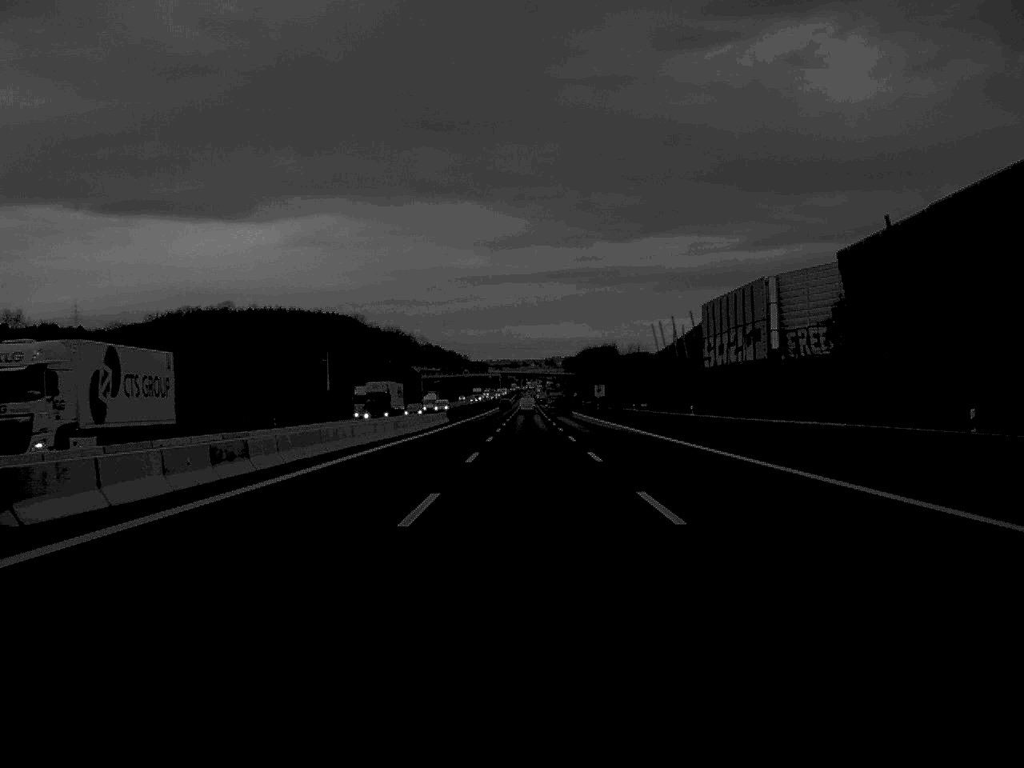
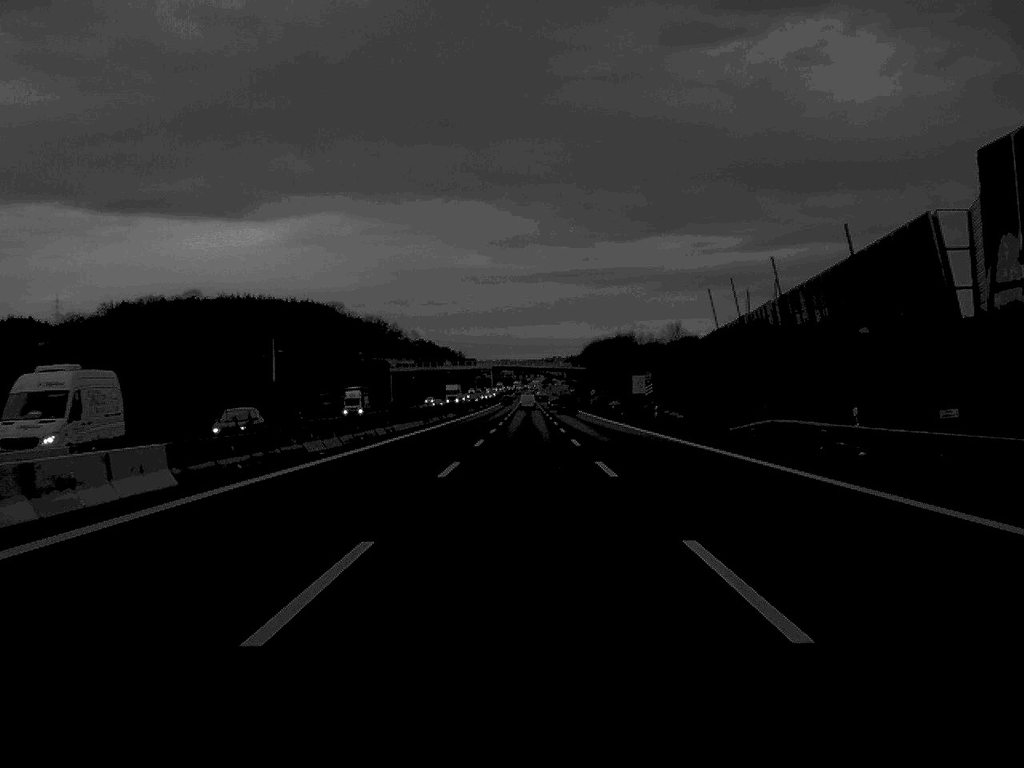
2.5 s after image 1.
(+0.2, +79.6) m; 0°
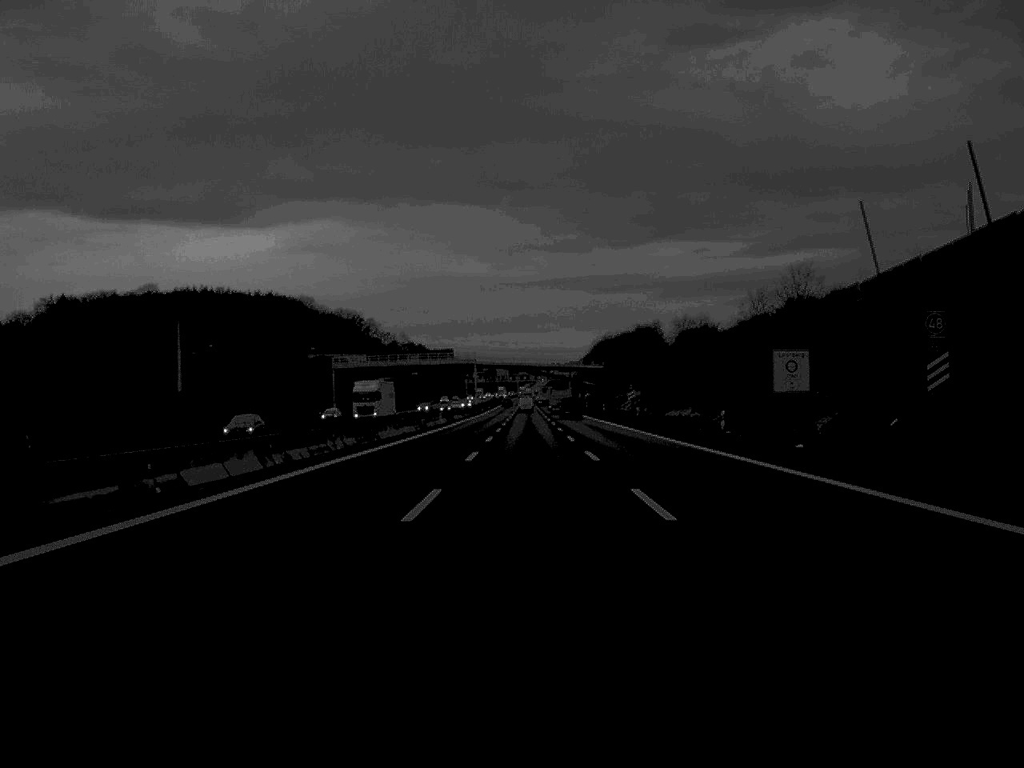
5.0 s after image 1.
(0.0, +80.4) m; 0°
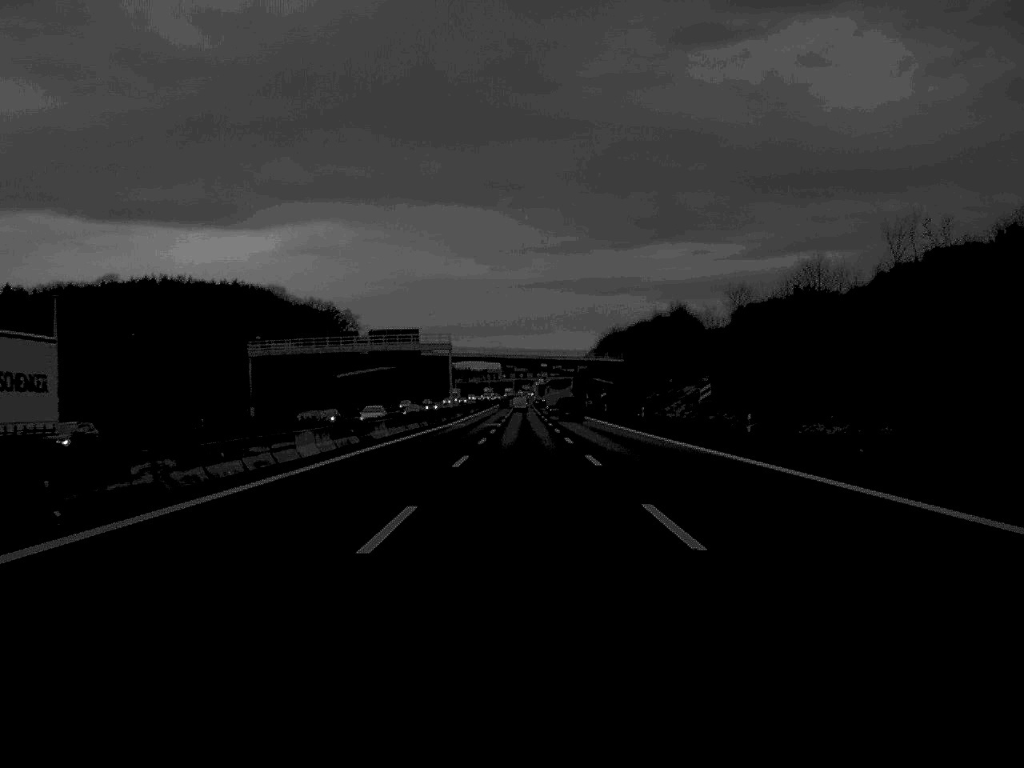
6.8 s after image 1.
(+0.1, +57.1) m; 0°
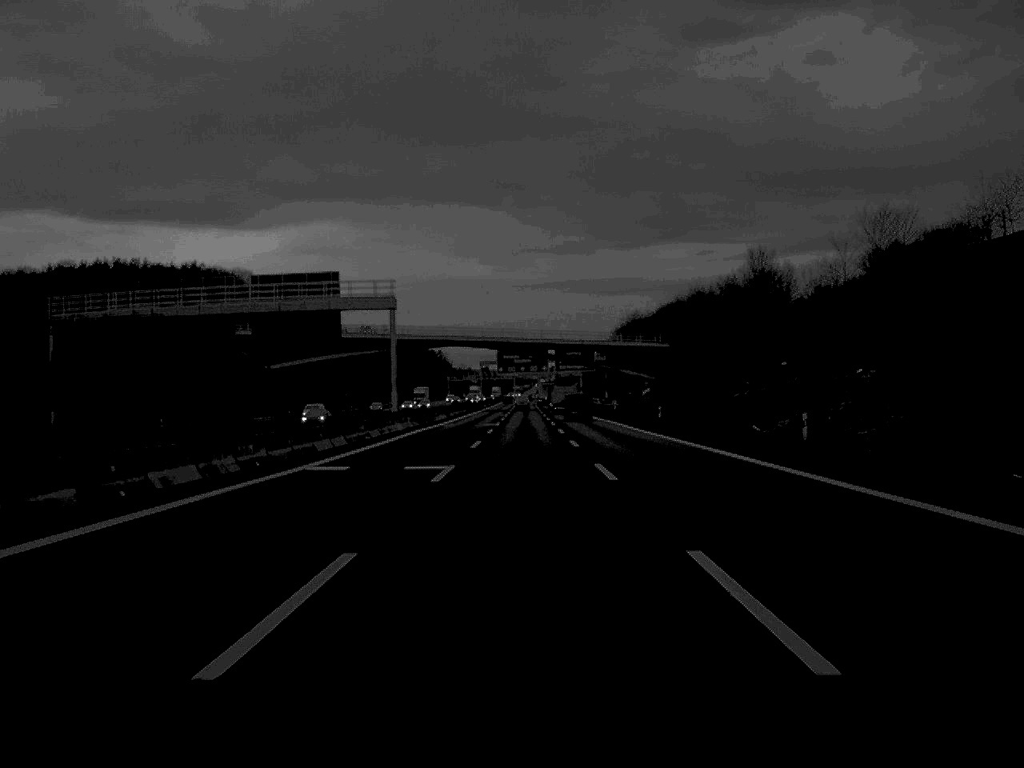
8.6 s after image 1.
(0.0, +59.8) m; 0°
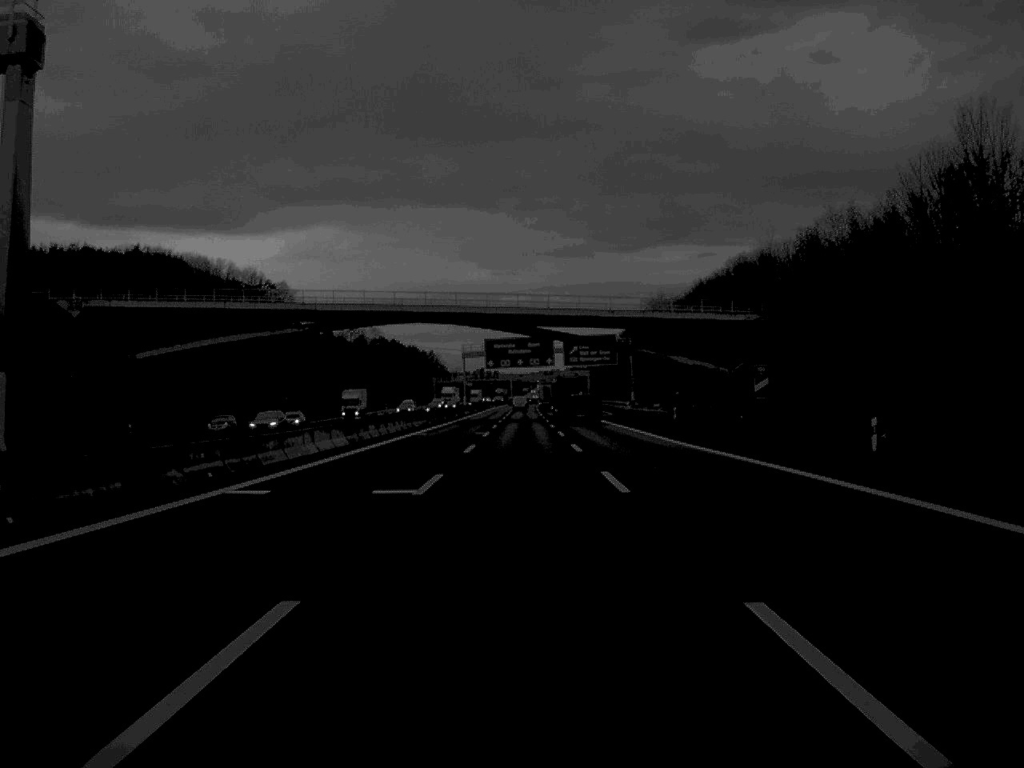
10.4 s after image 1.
(0.0, +57.1) m; 0°
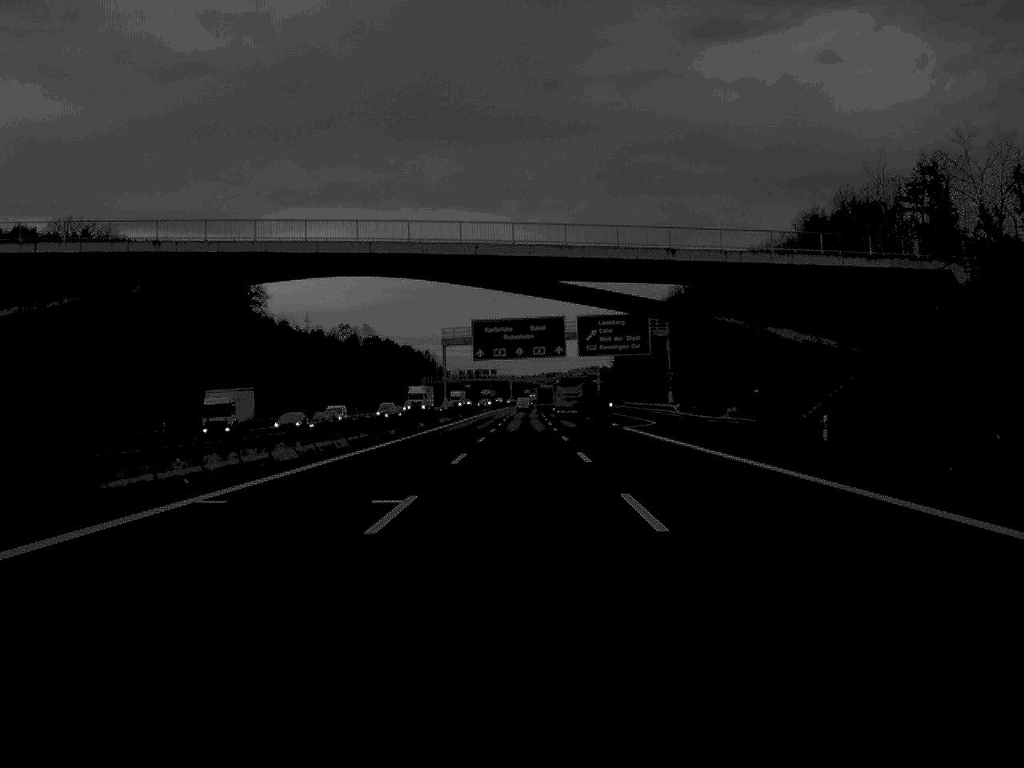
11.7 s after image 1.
(0.0, +41.9) m; 0°
